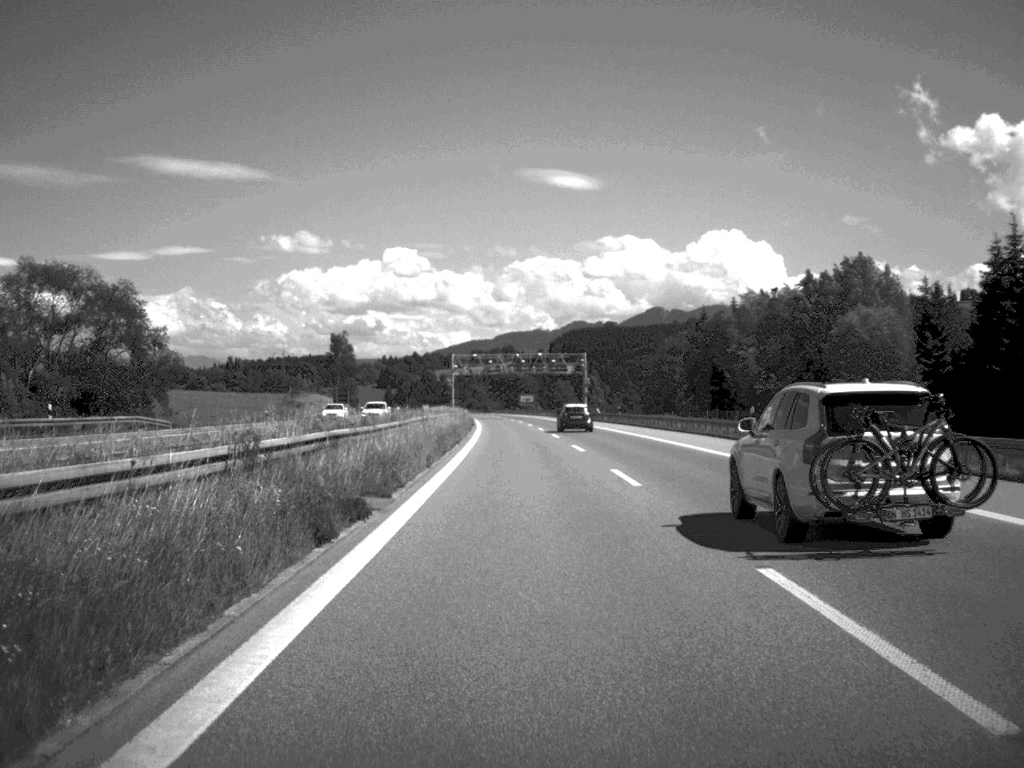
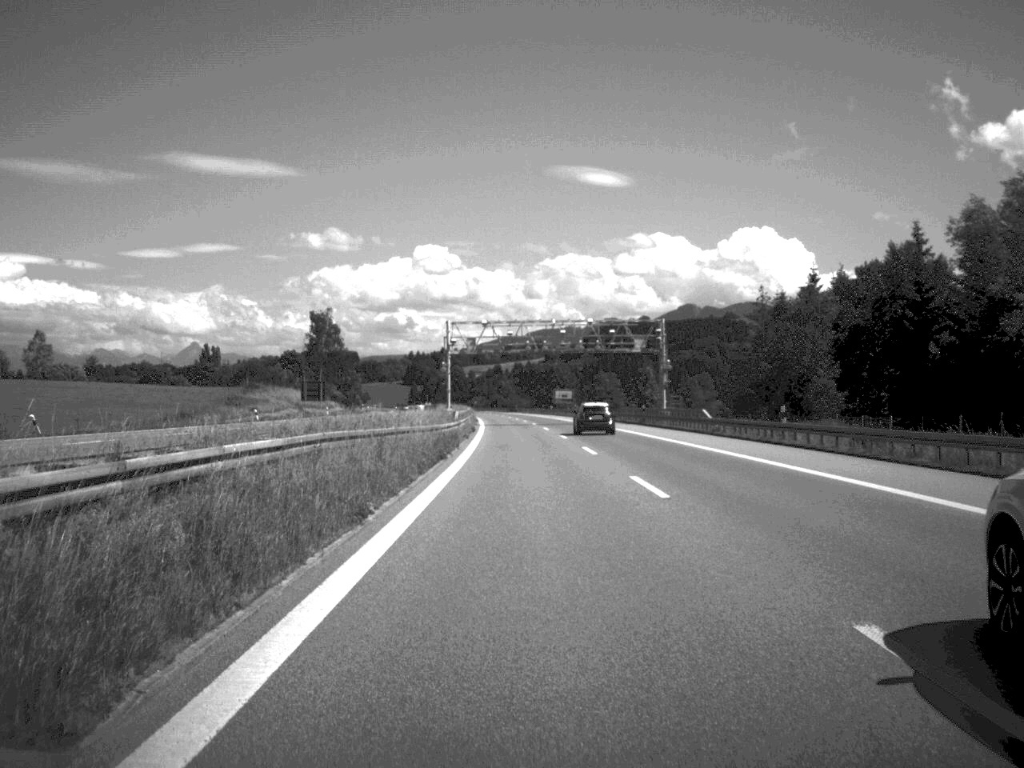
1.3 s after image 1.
(-0.8, +56.2) m; -1°
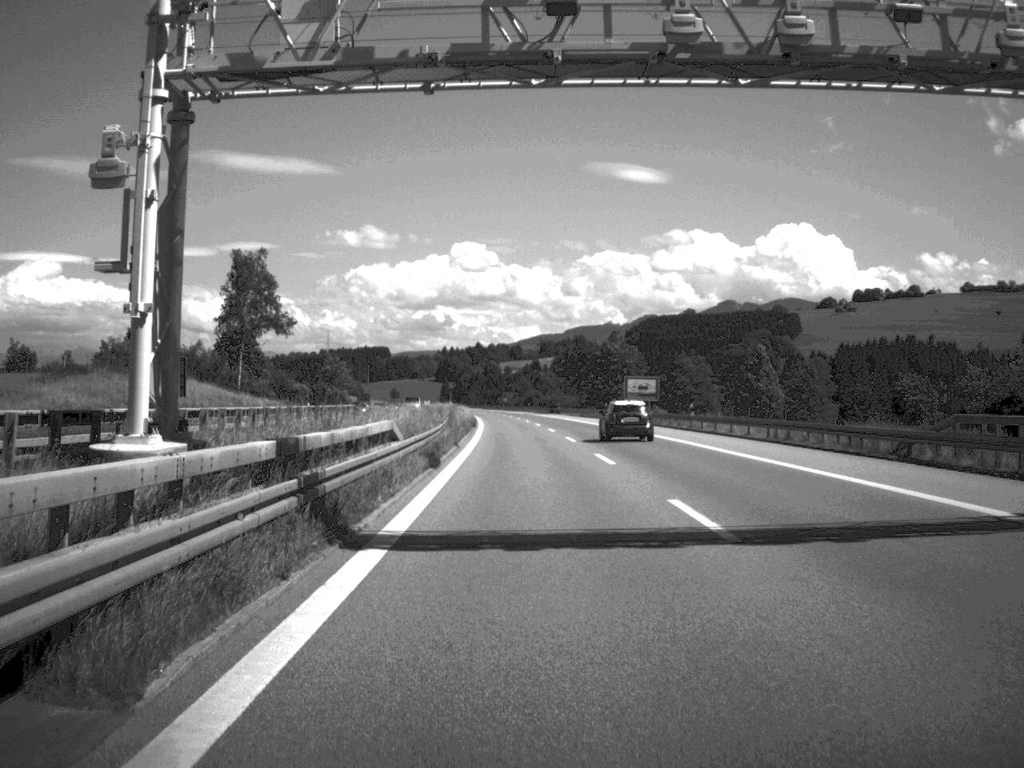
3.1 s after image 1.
(-1.2, +77.1) m; -2°
